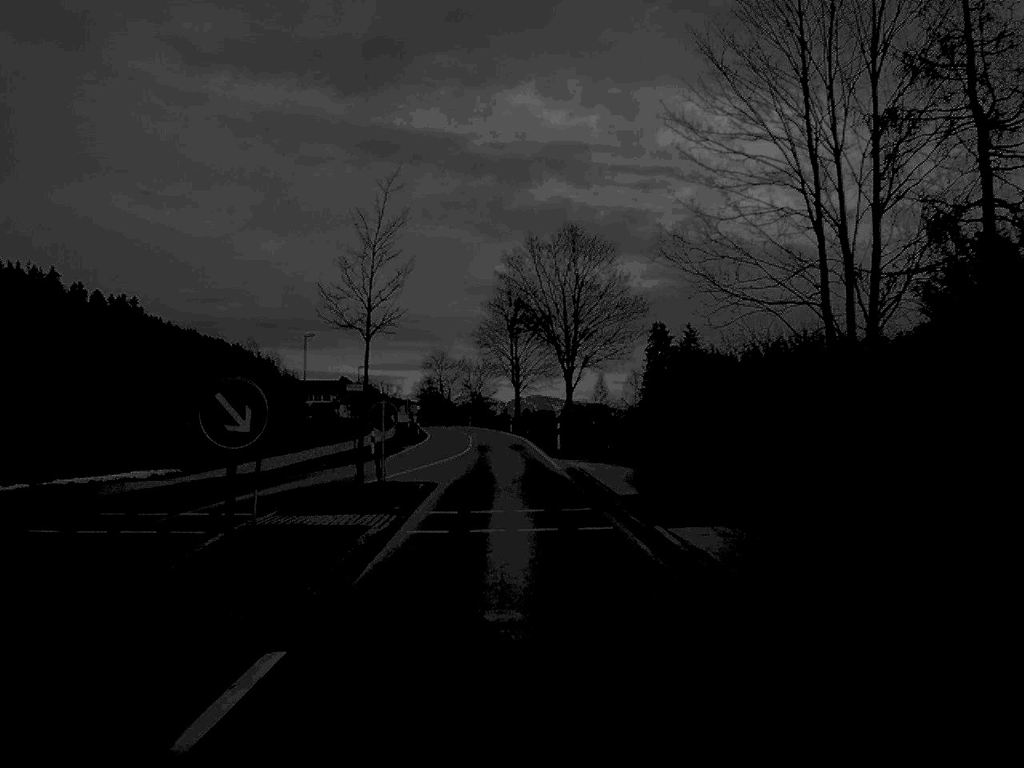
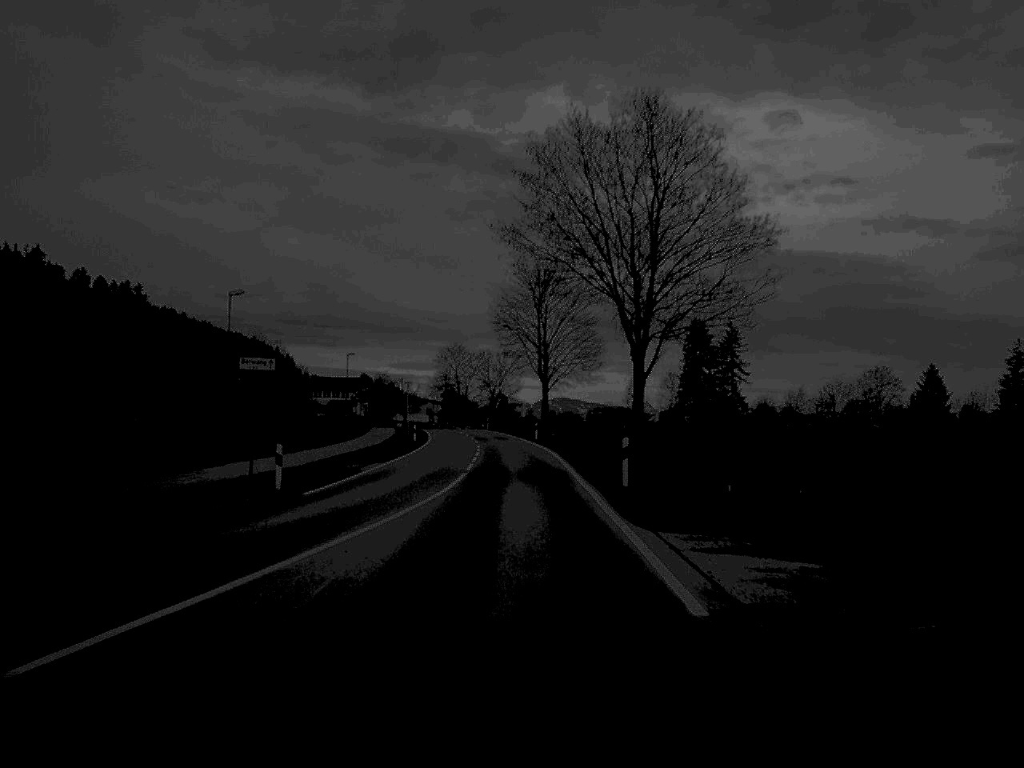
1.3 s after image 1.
(-0.2, +24.0) m; -1°
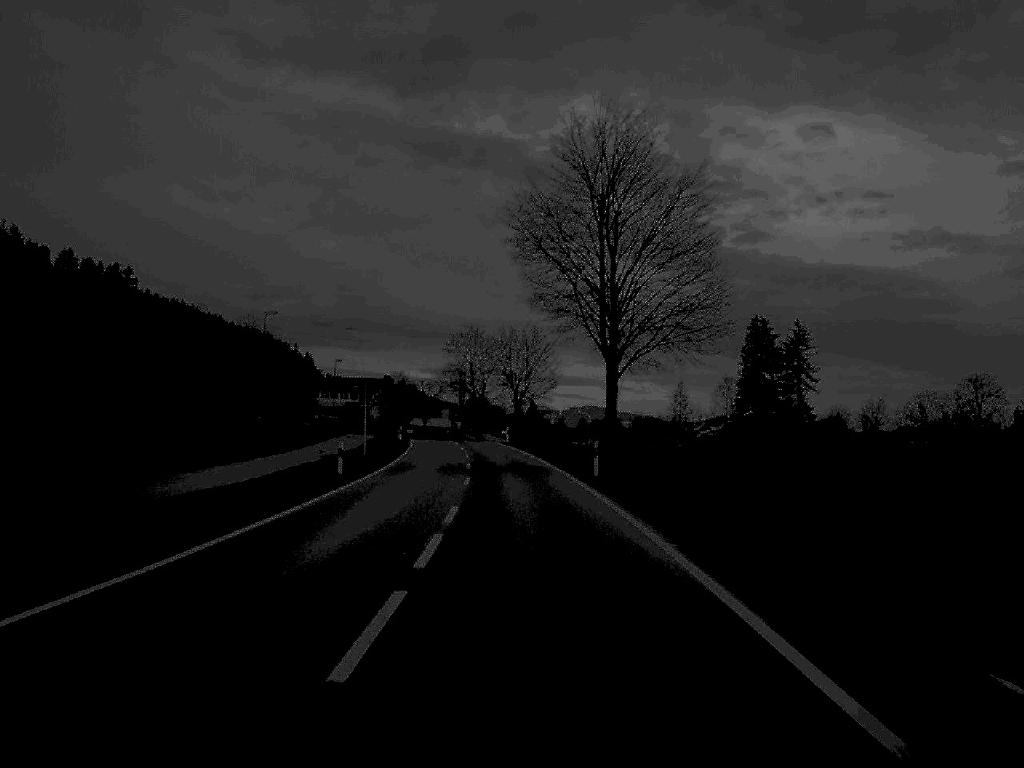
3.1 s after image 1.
(-0.5, +40.7) m; -1°
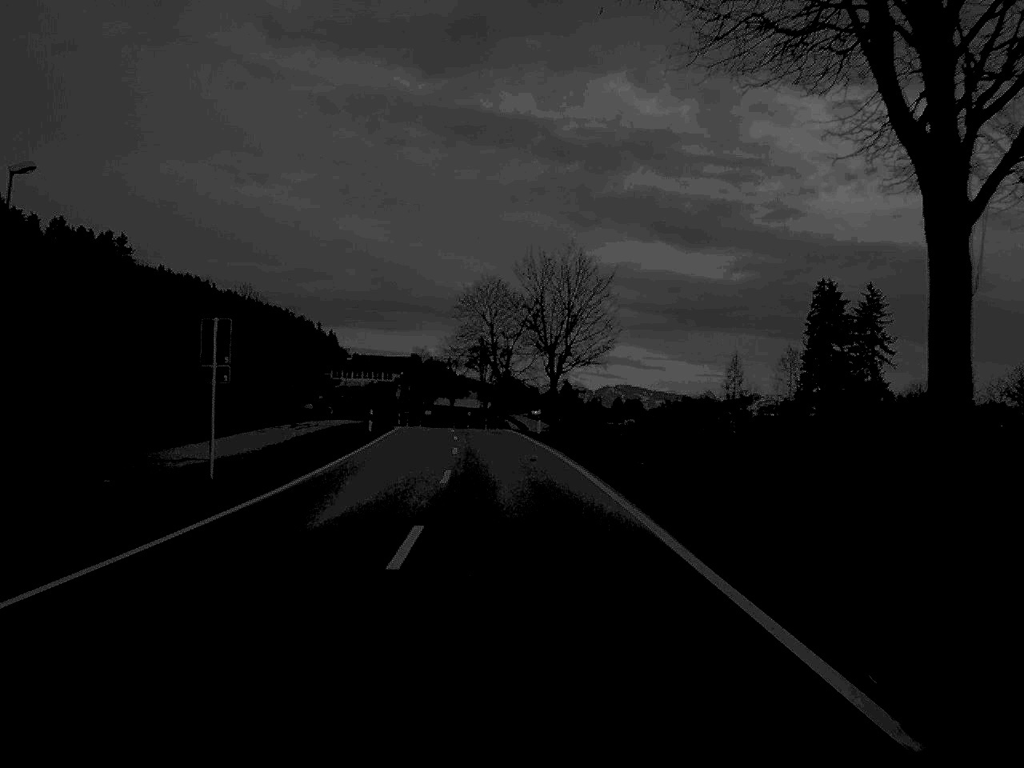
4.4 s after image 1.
(-0.3, +31.5) m; -1°
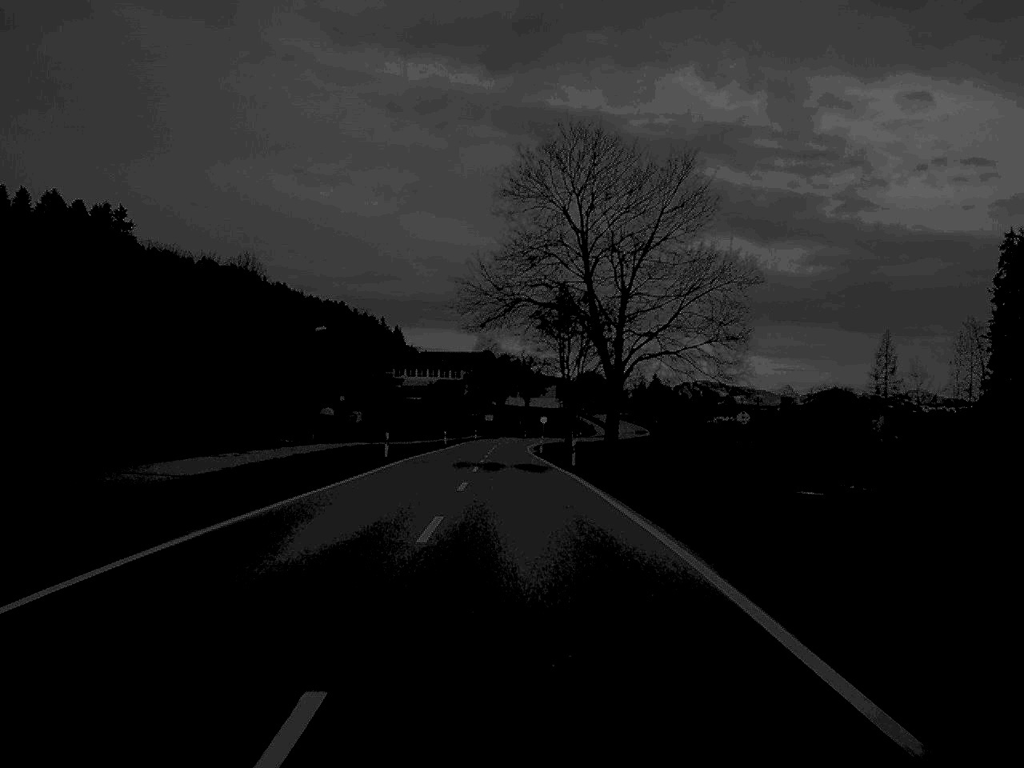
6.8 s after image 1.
(-1.9, +56.6) m; -3°
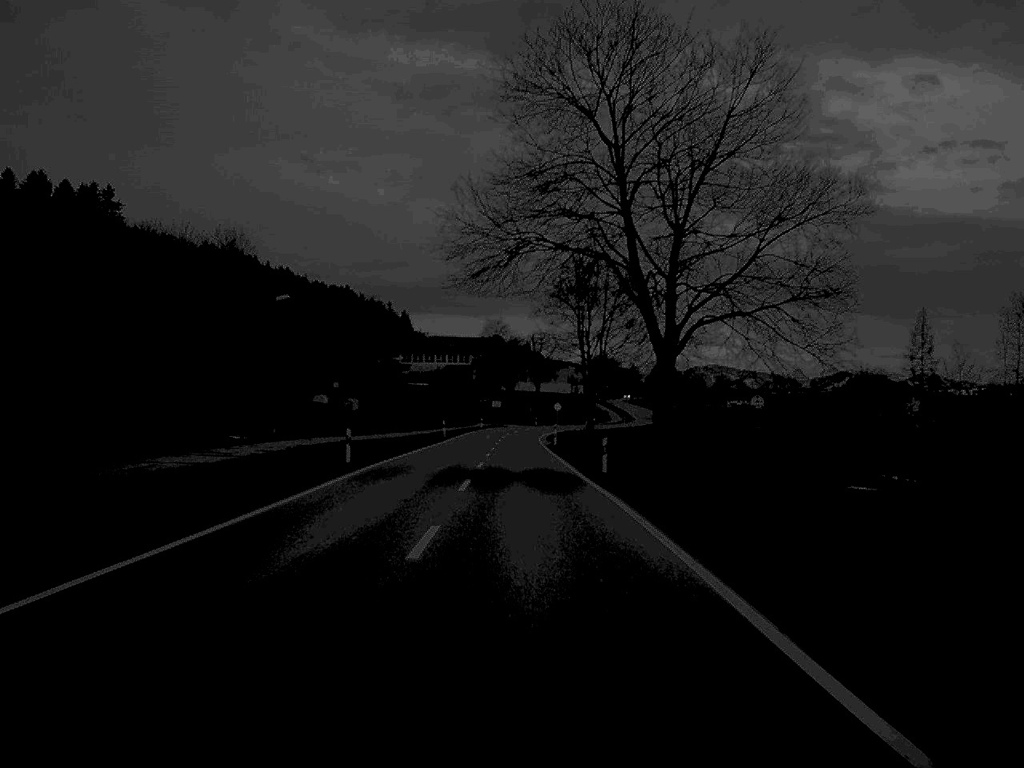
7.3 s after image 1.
(-0.1, +13.3) m; 0°
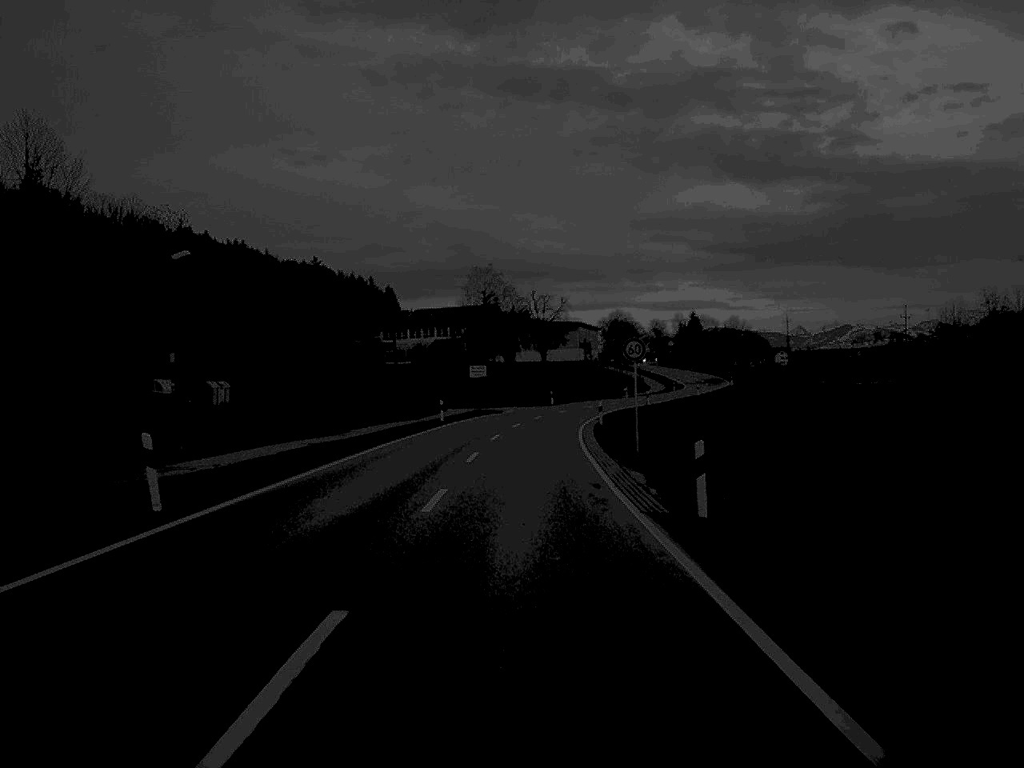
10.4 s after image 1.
(-0.2, +67.7) m; 0°
